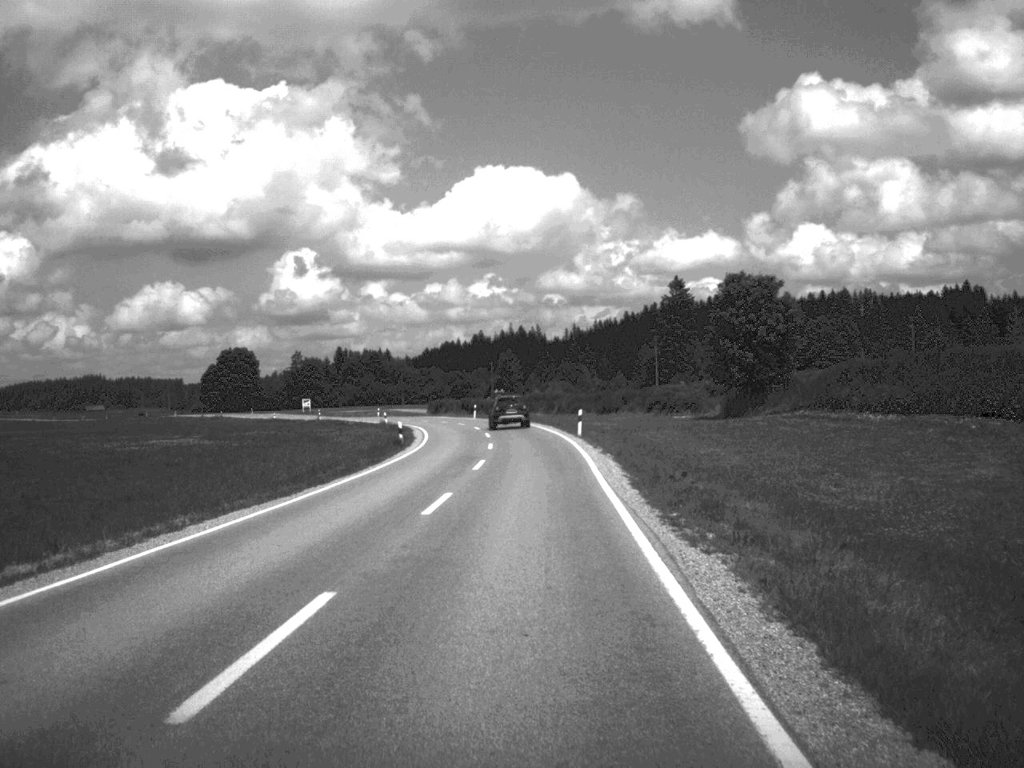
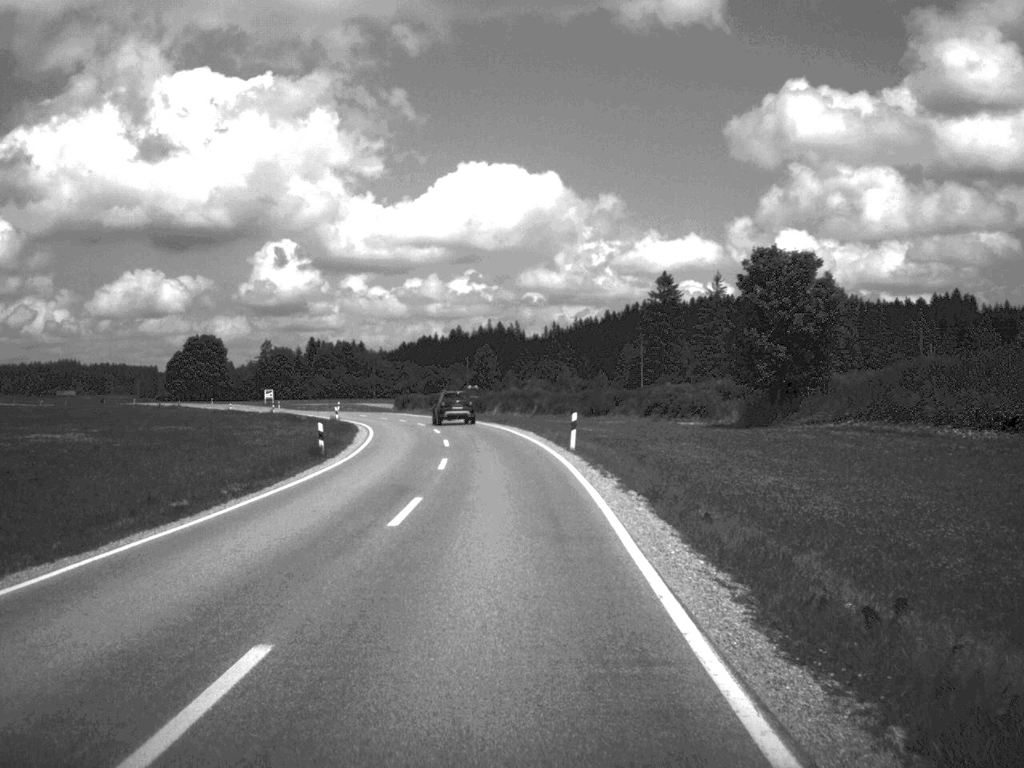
(+0.1, +14.1) m; +1°
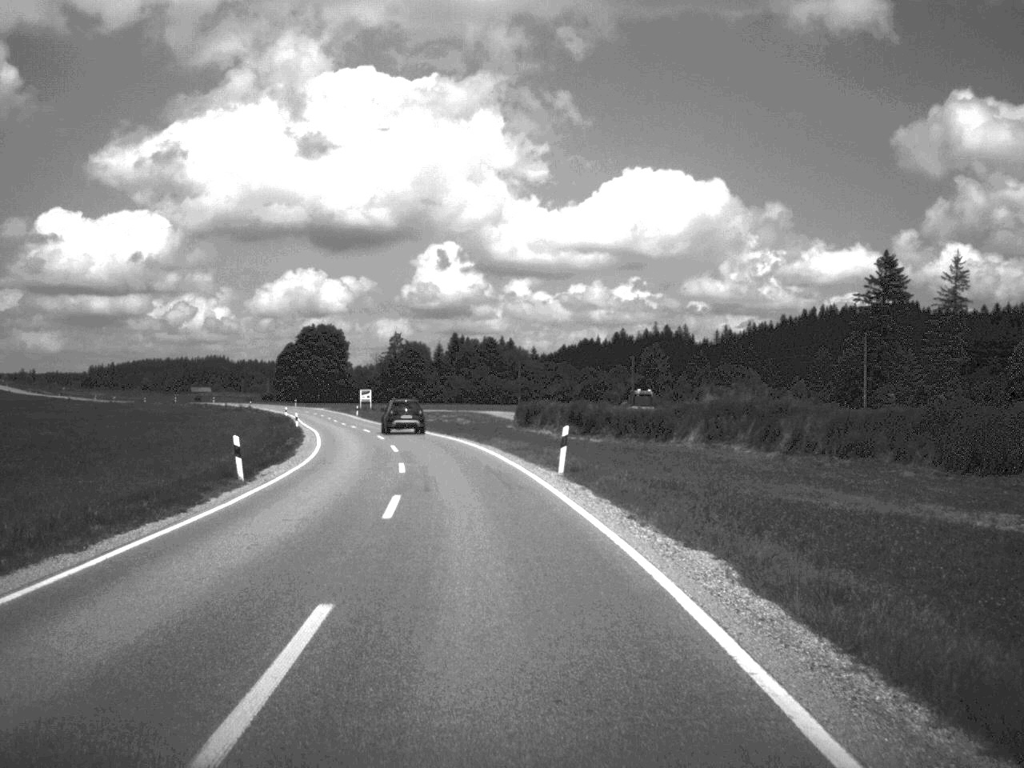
(-2.9, +57.0) m; -8°
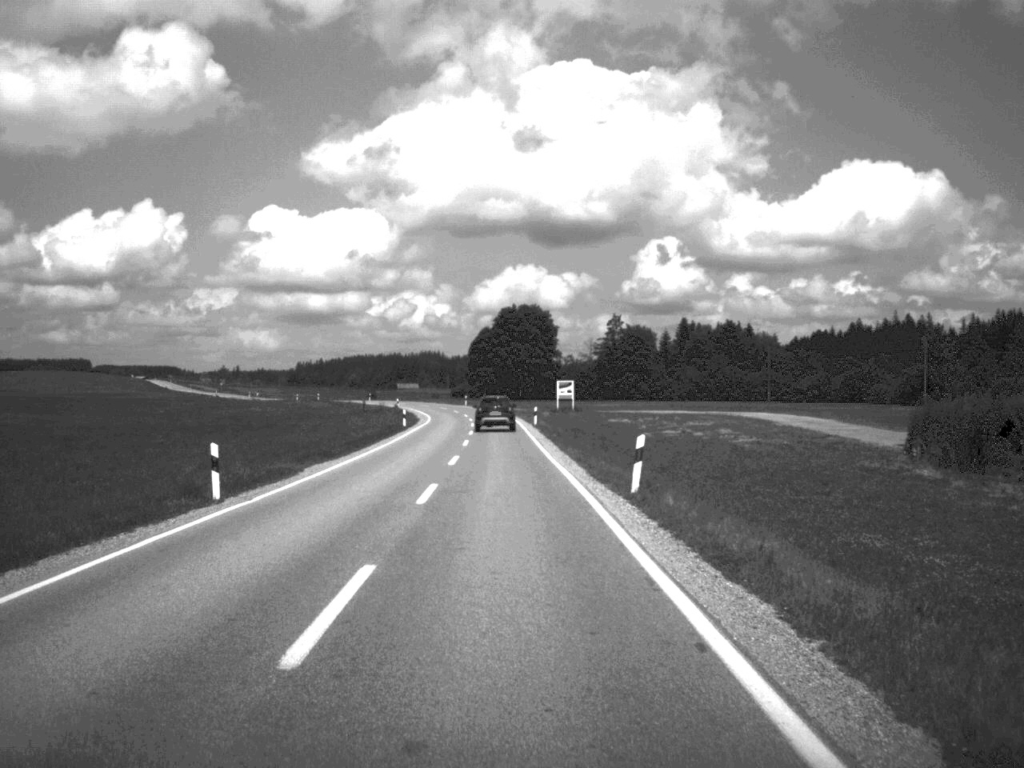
(-5.1, +56.2) m; -10°
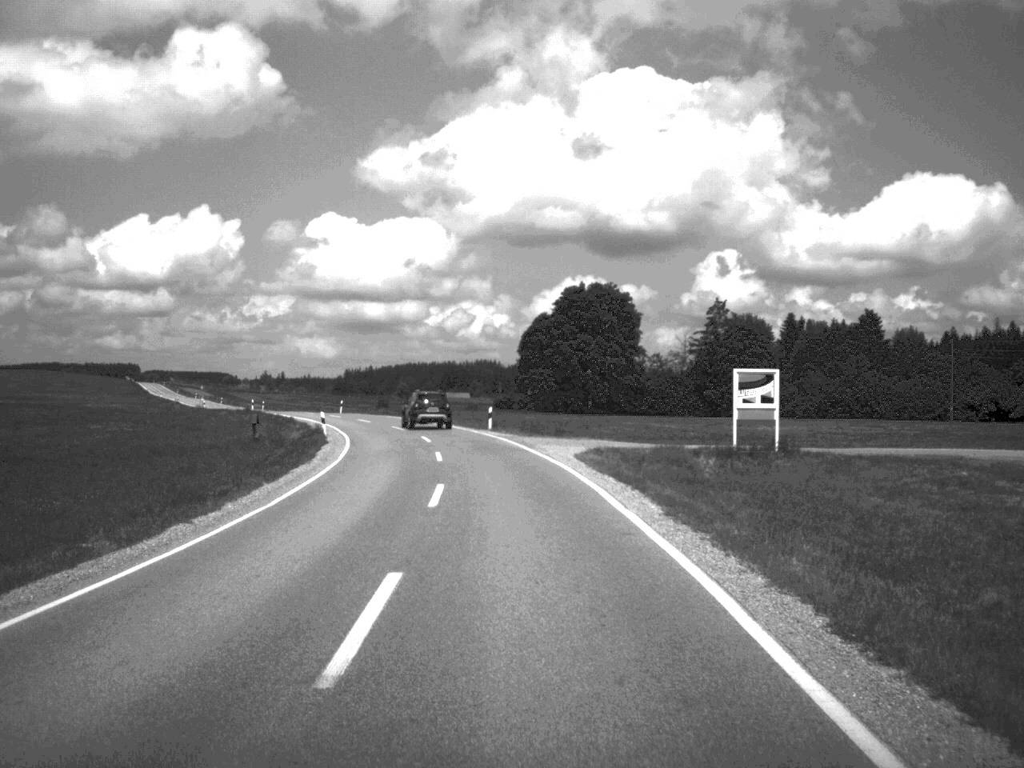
(-2.0, +70.6) m; -3°
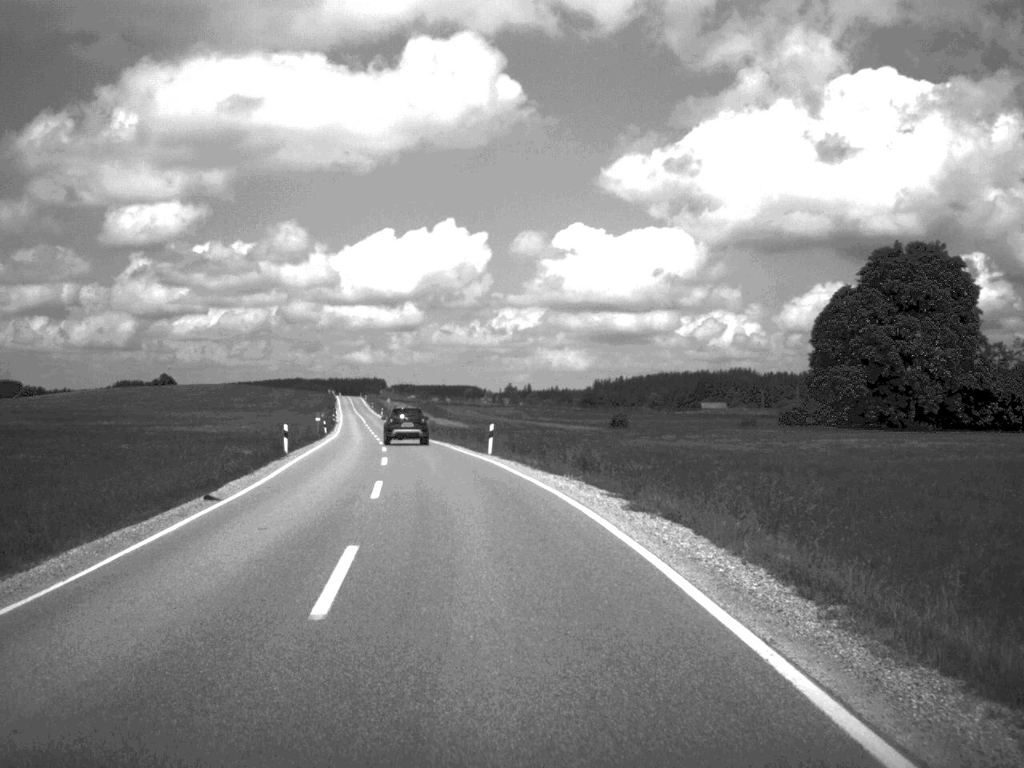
(-4.7, +56.2) m; -12°
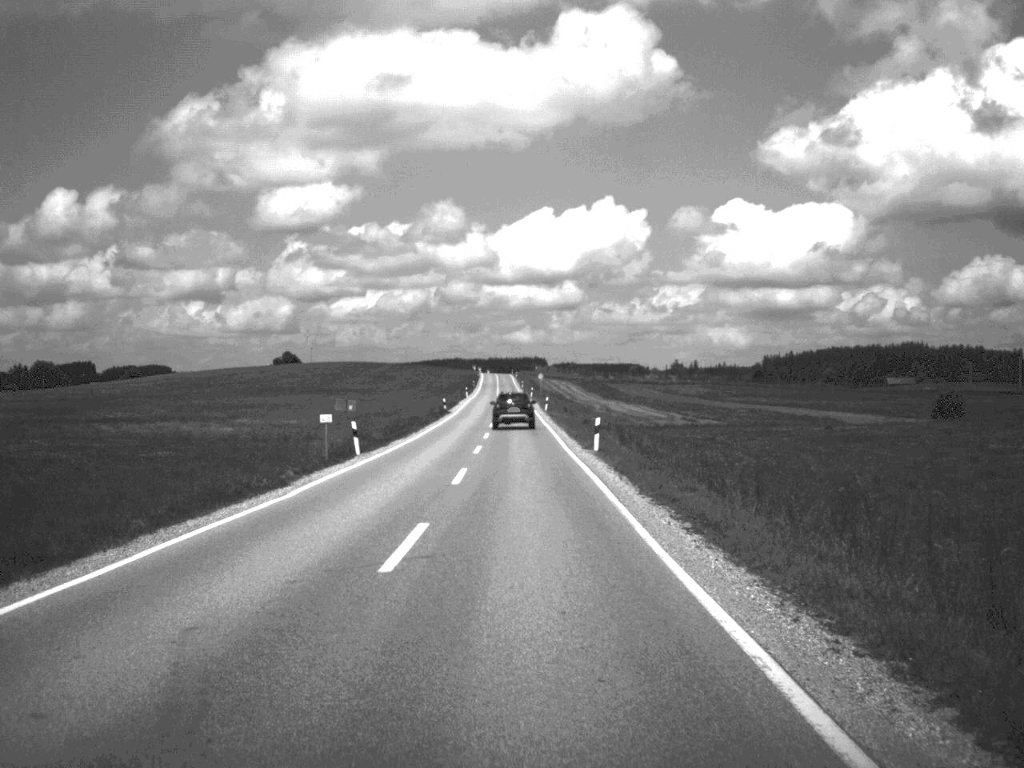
(-5.0, +55.8) m; -7°
